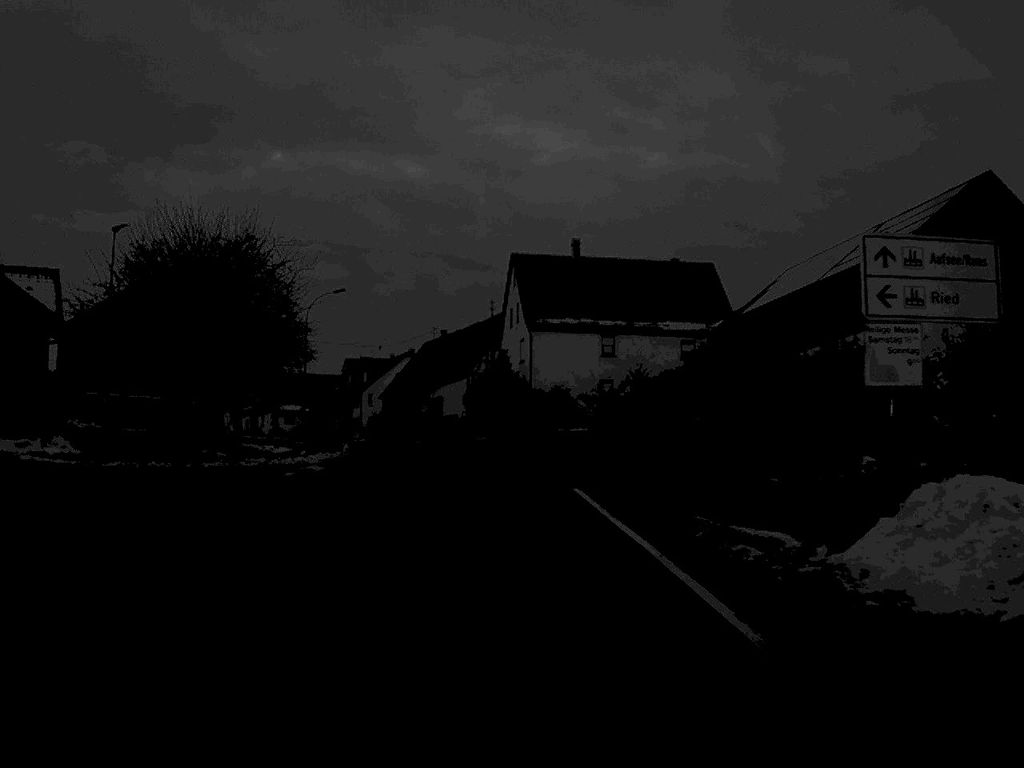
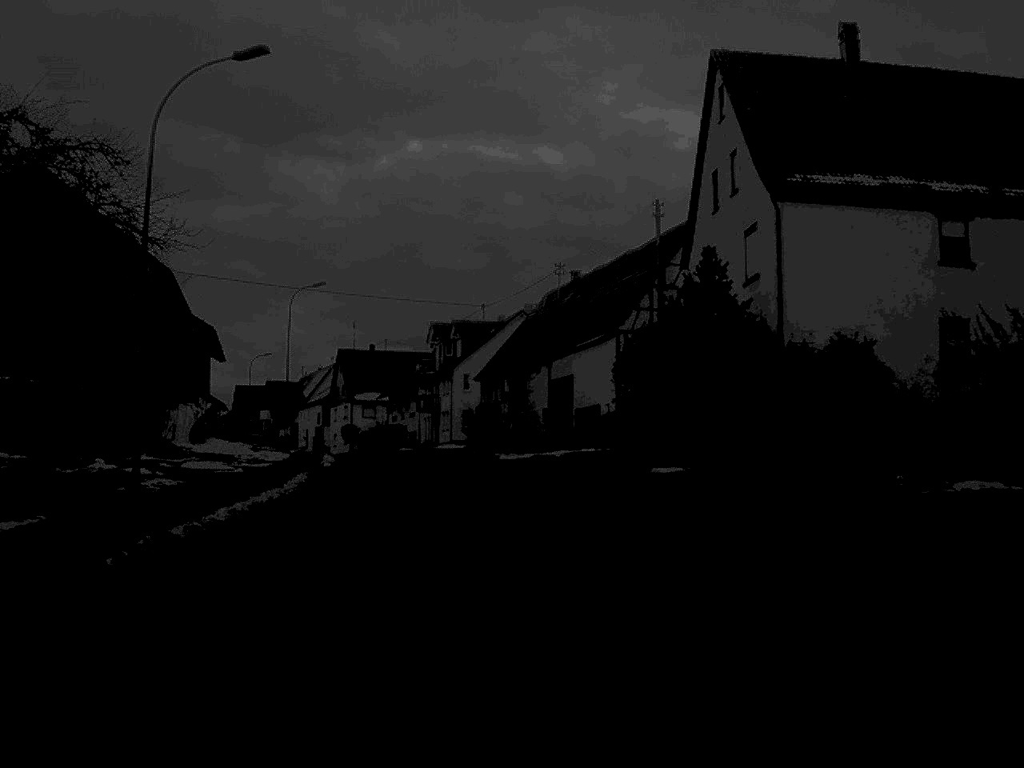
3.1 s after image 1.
(-2.4, +46.0) m; -6°
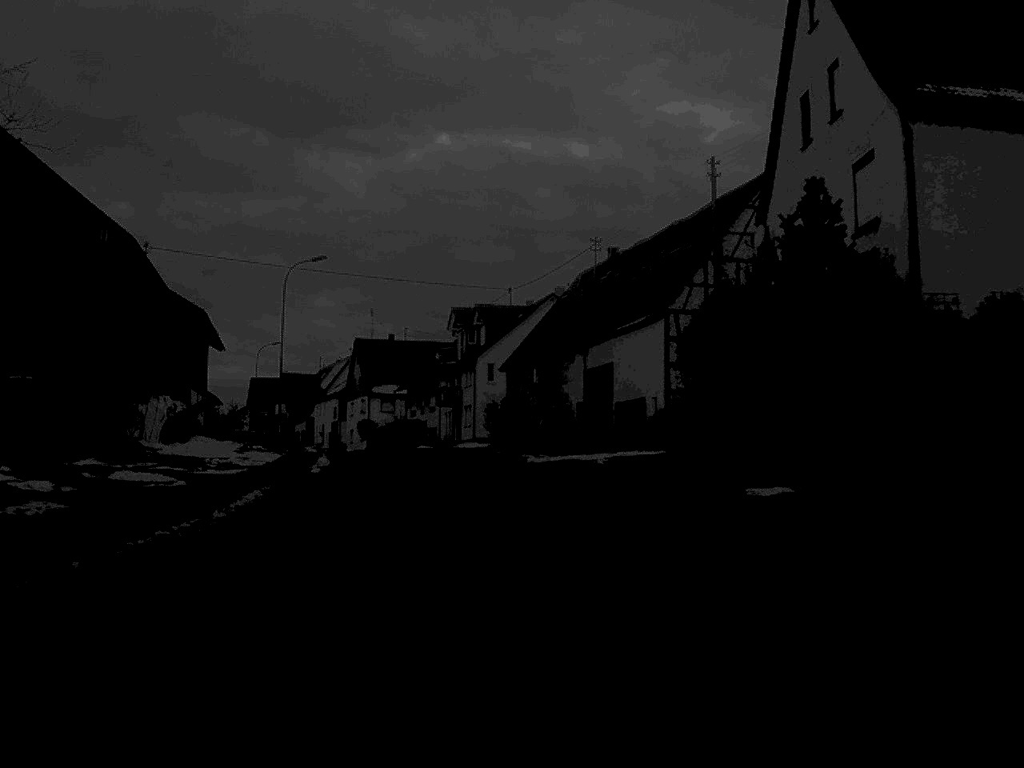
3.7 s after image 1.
(-0.1, +9.0) m; -1°
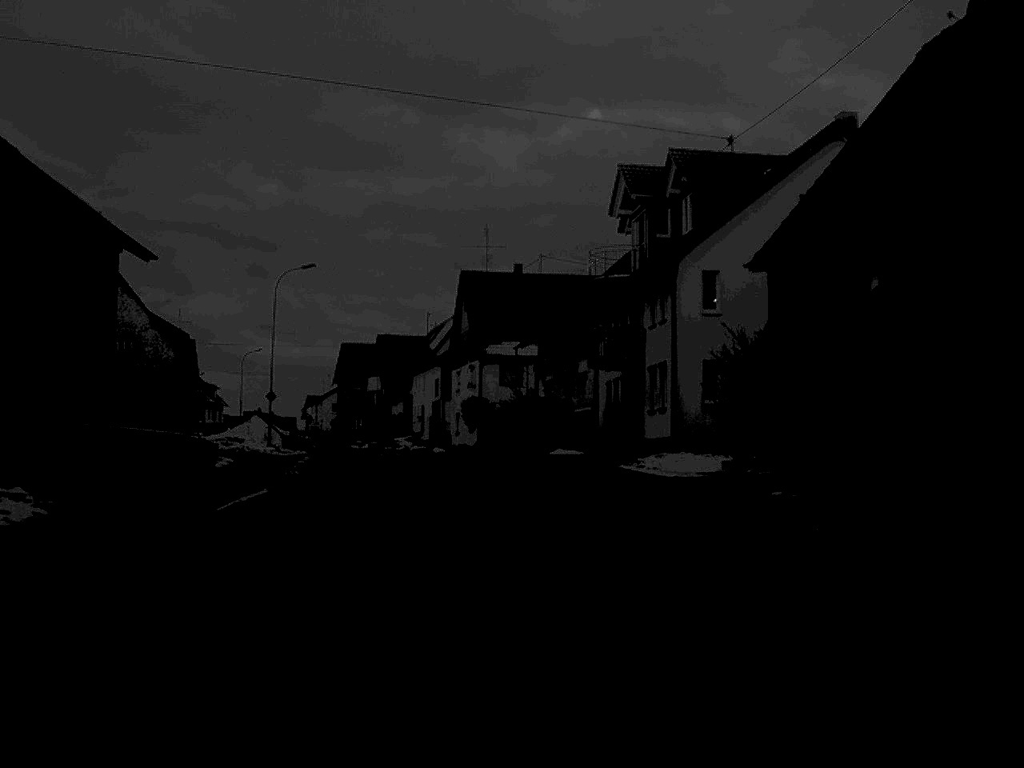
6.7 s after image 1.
(-2.9, +44.2) m; -7°
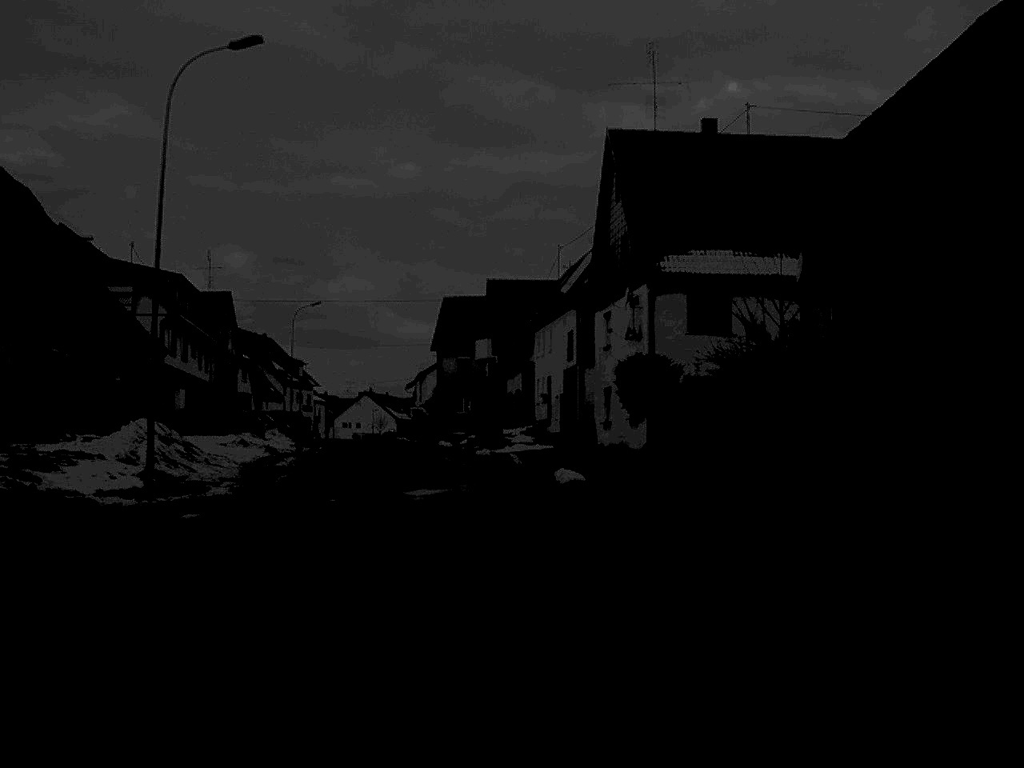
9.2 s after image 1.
(-2.0, +35.2) m; -6°
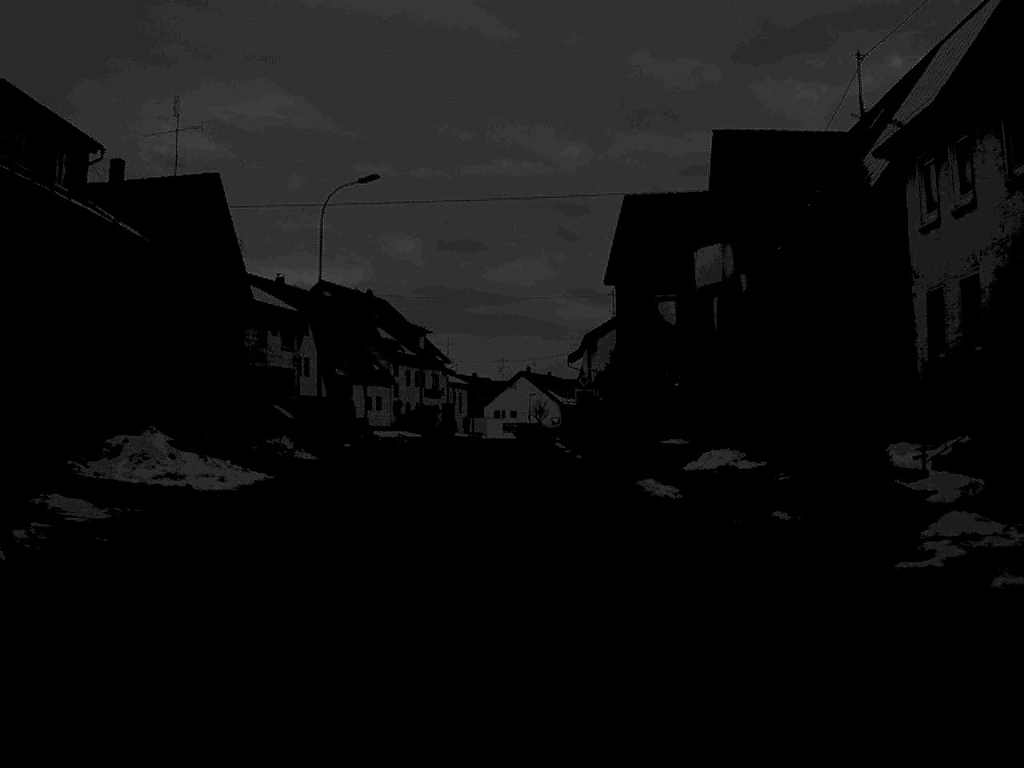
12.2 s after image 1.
(-3.1, +41.7) m; -8°
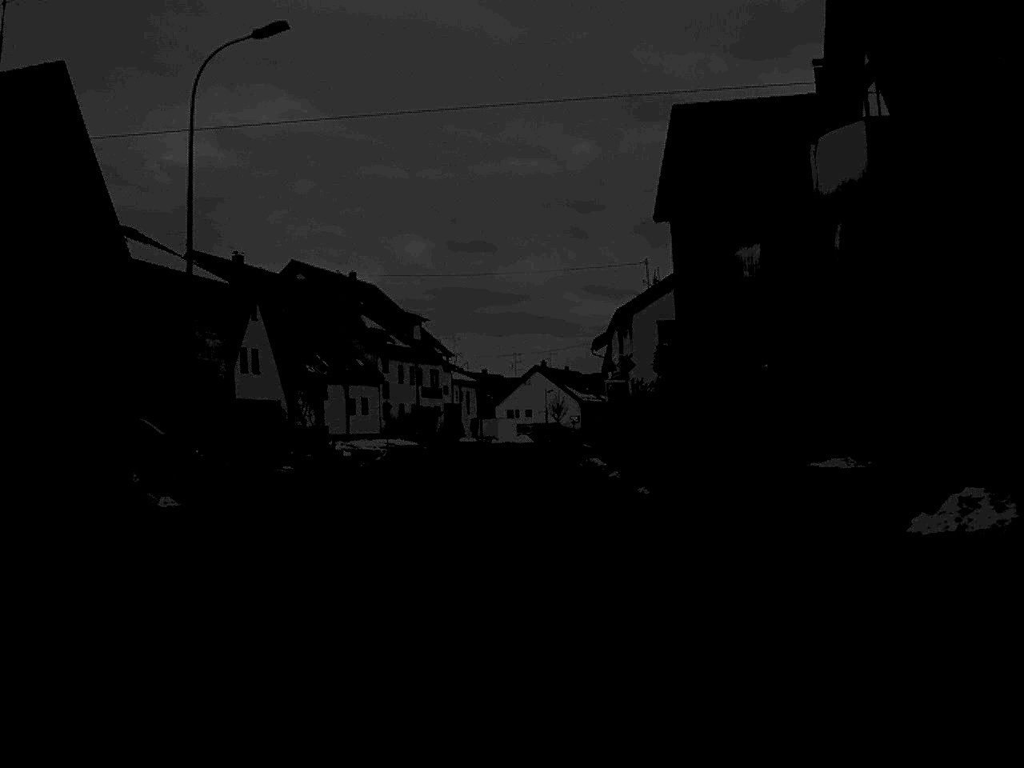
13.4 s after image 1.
(-0.1, +16.5) m; -1°
